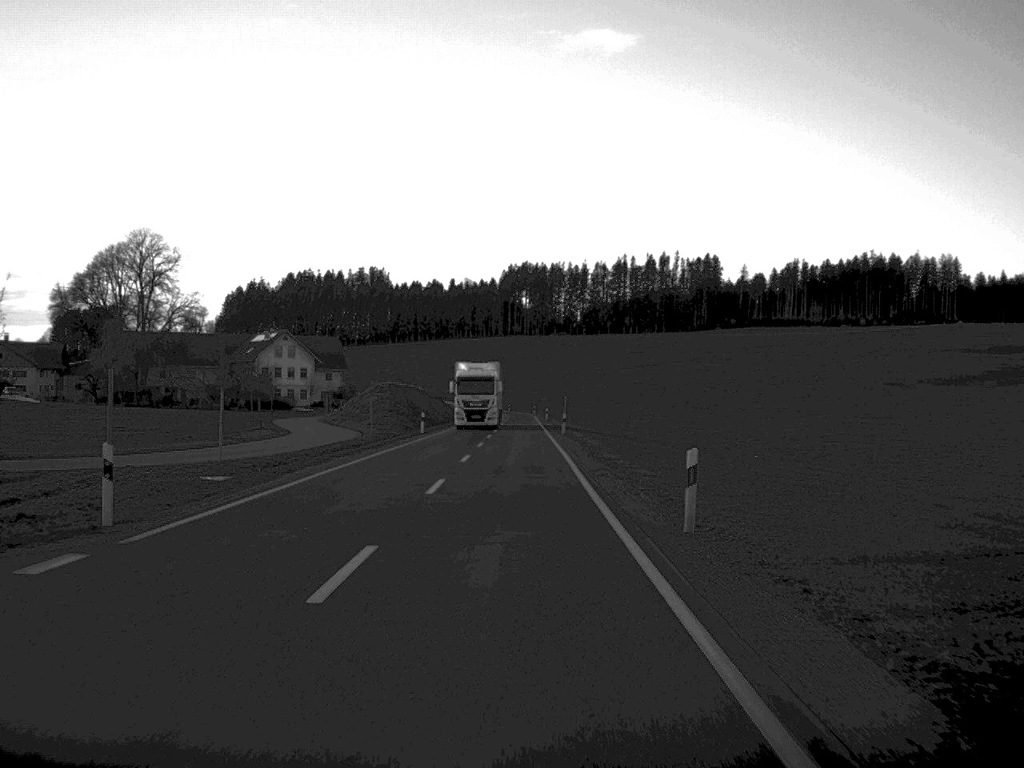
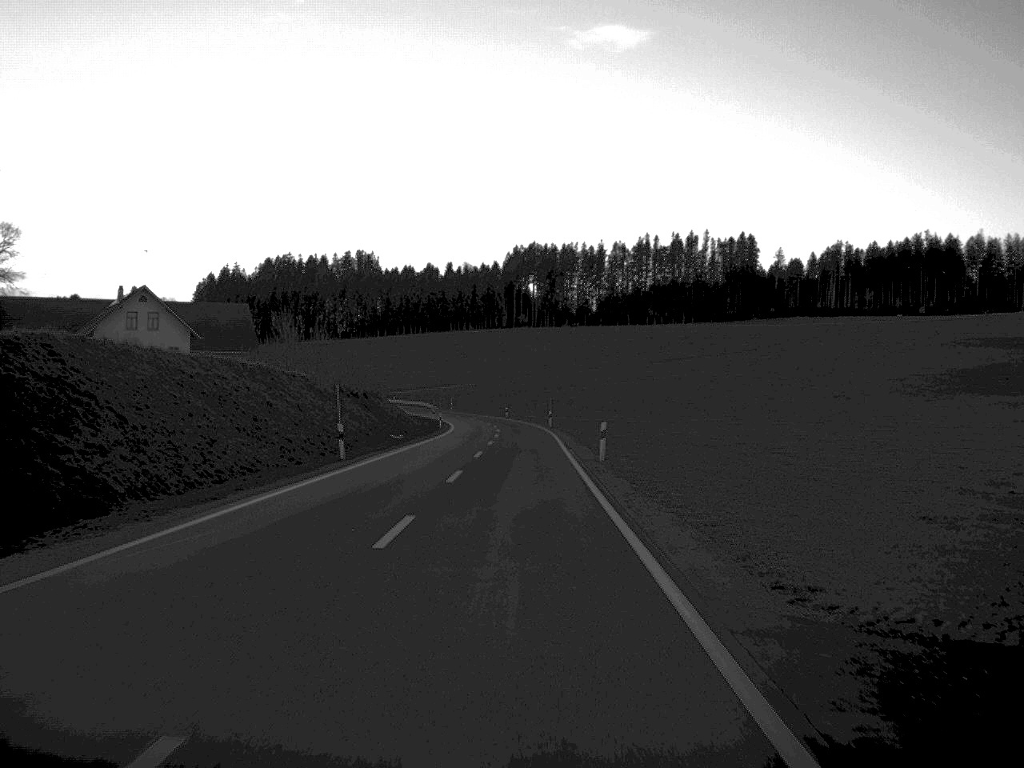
(-0.1, +79.6) m; -1°
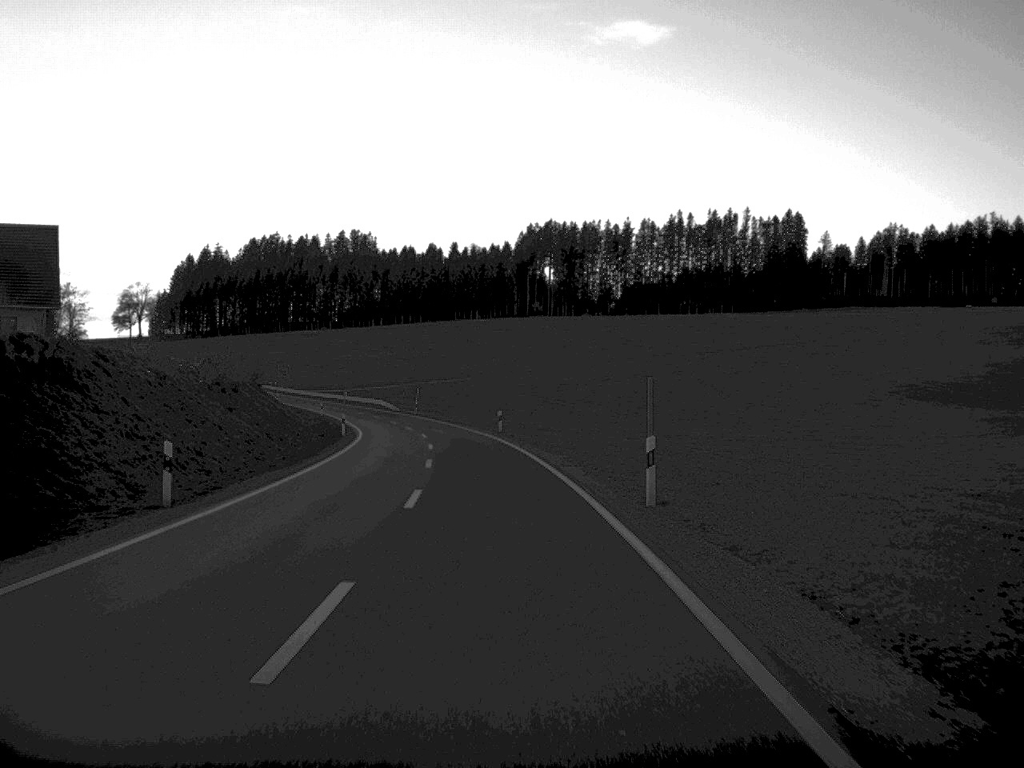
(-0.1, +66.3) m; -1°
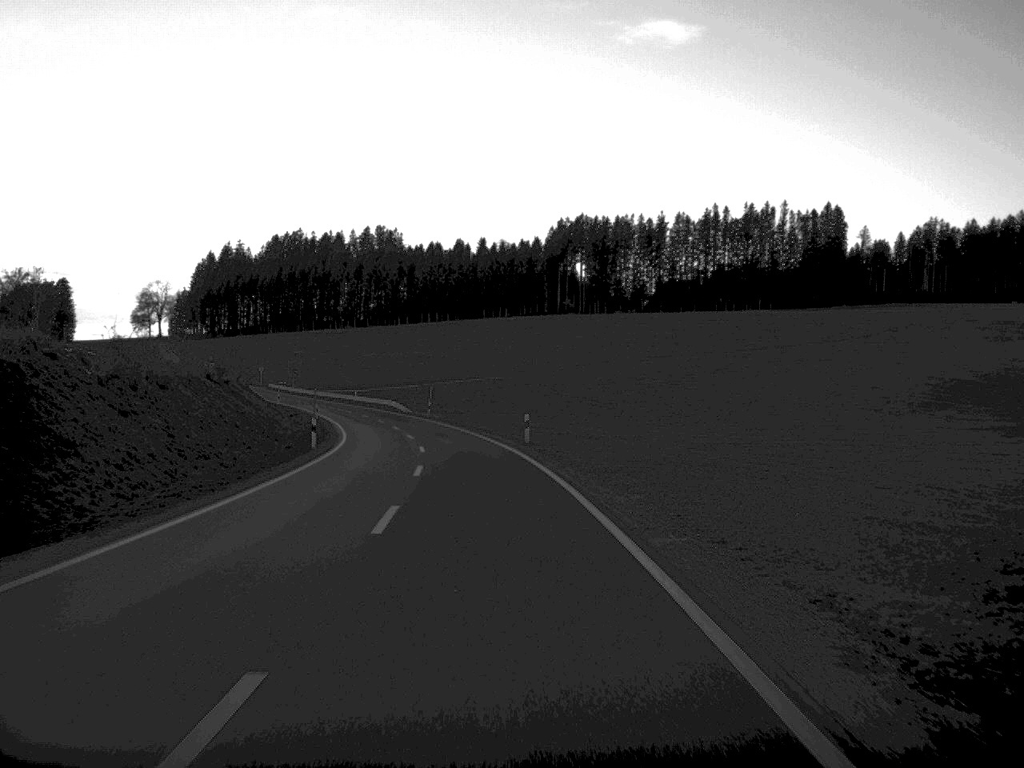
(-0.2, +15.6) m; -1°
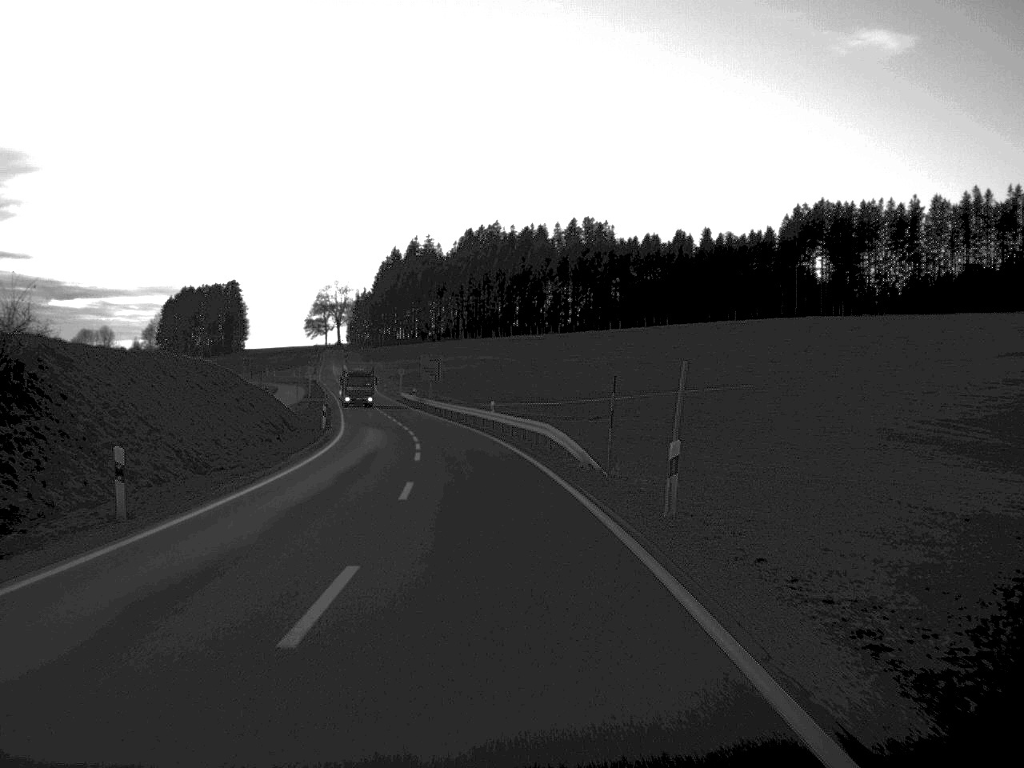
(-5.4, +66.6) m; -10°
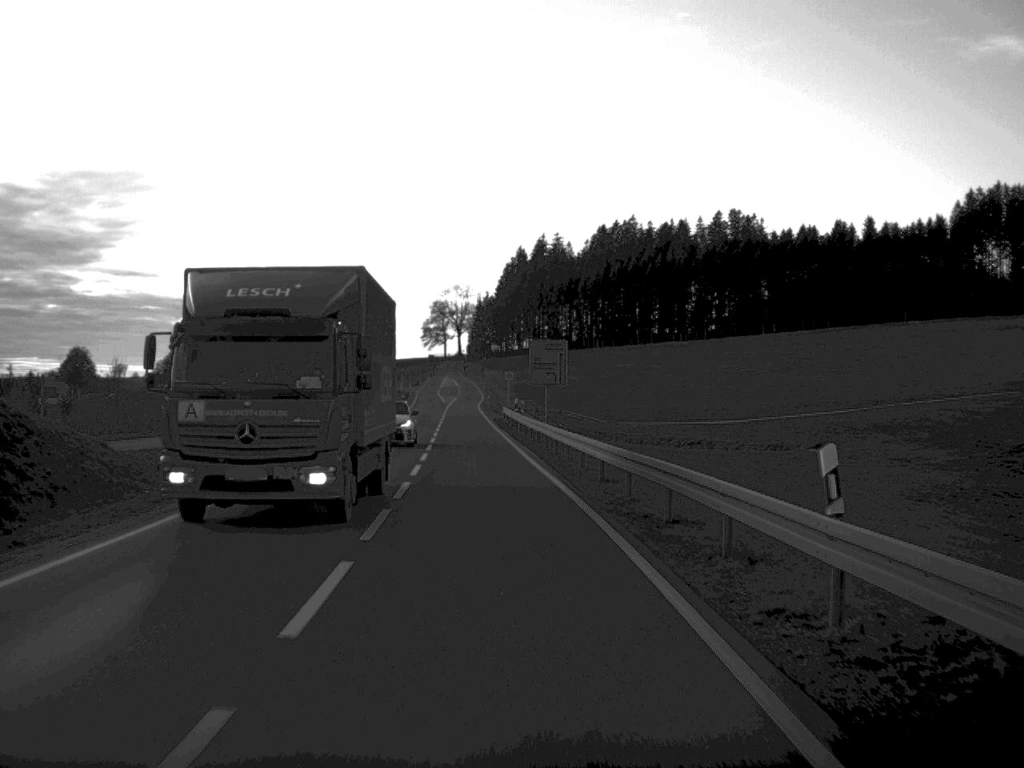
(-2.7, +47.5) m; -6°
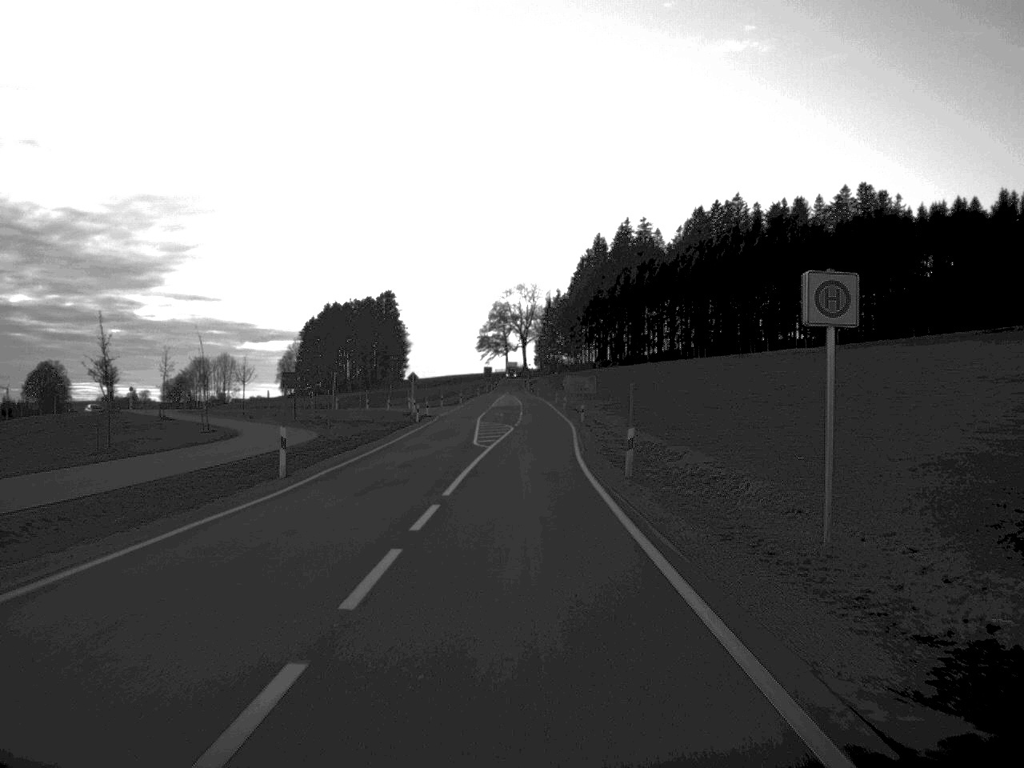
(-3.9, +82.2) m; -3°
